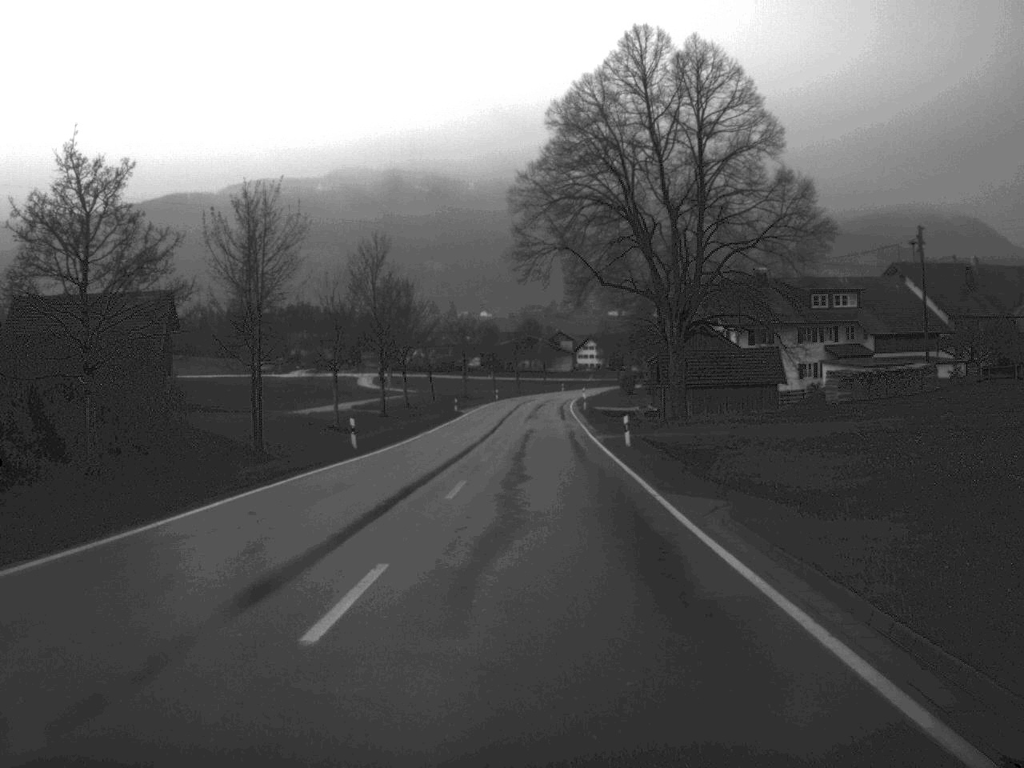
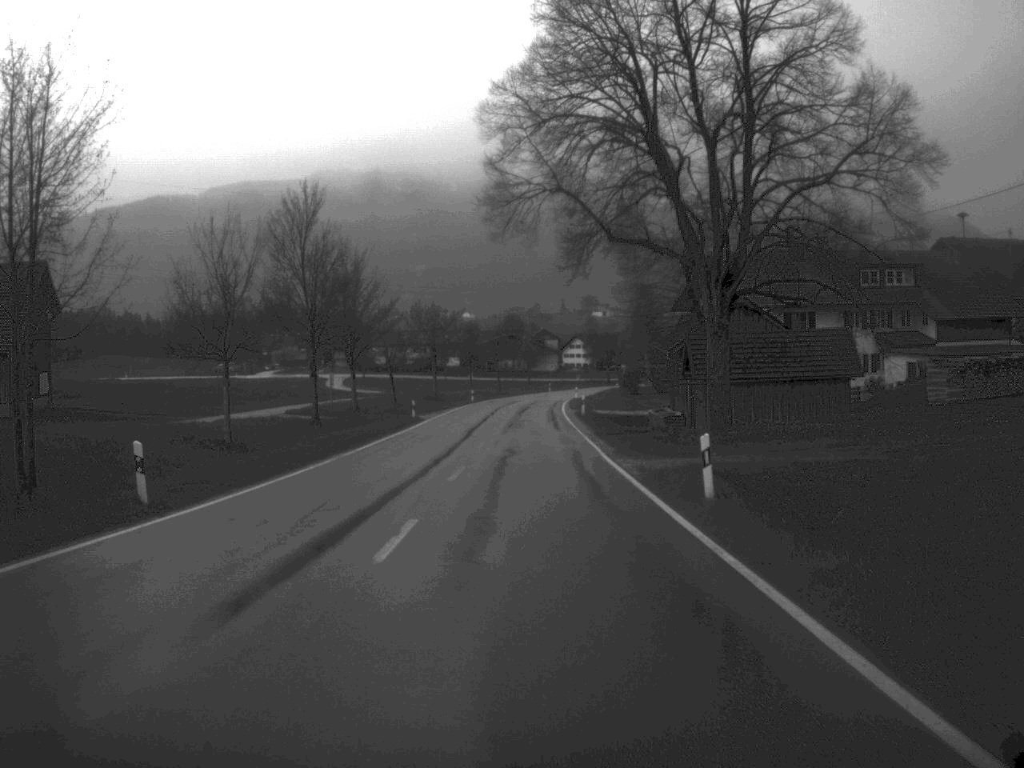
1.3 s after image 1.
(+0.2, +19.6) m; +1°
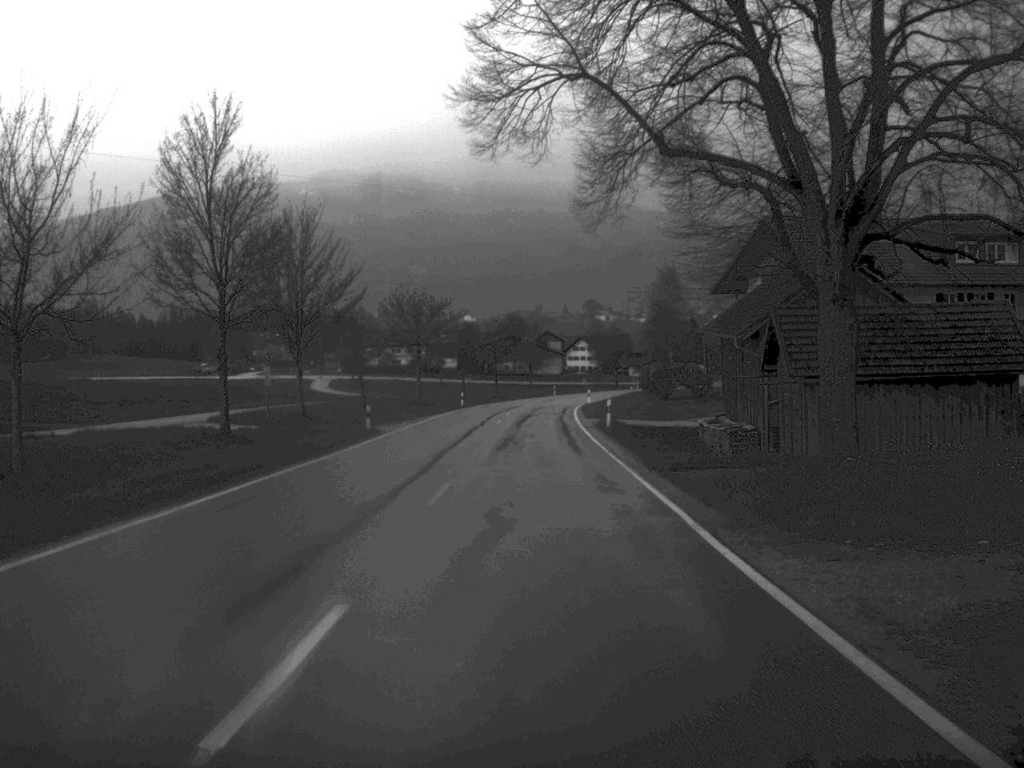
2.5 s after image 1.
(0.0, +18.2) m; 0°
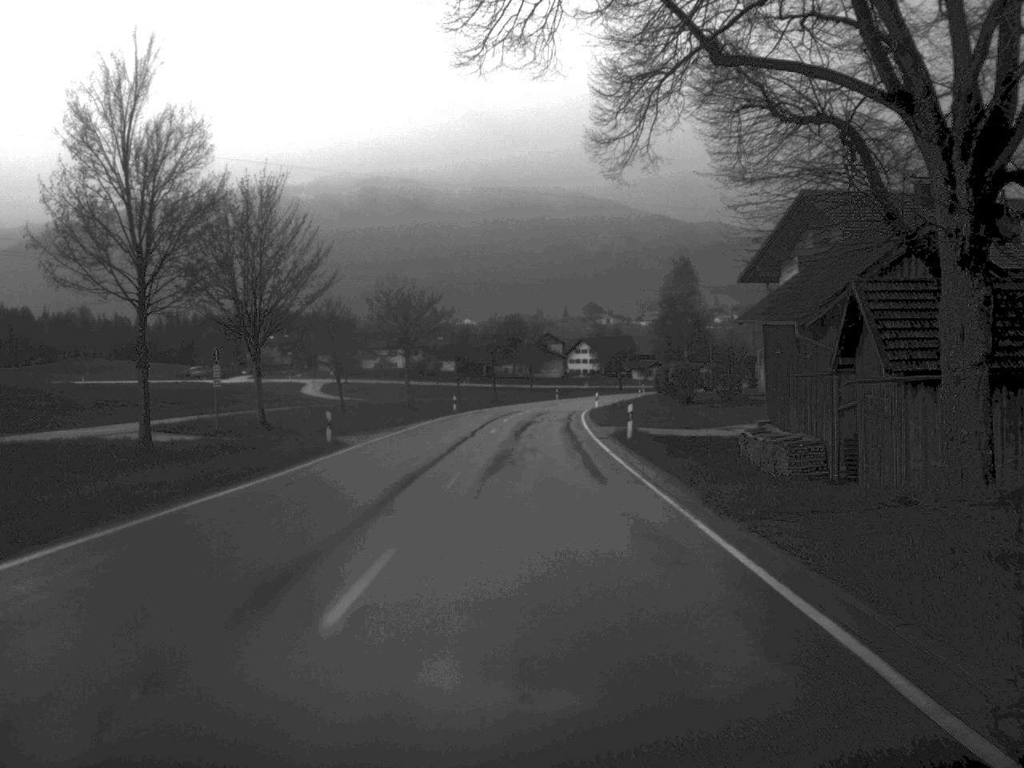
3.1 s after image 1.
(0.0, +8.9) m; 0°
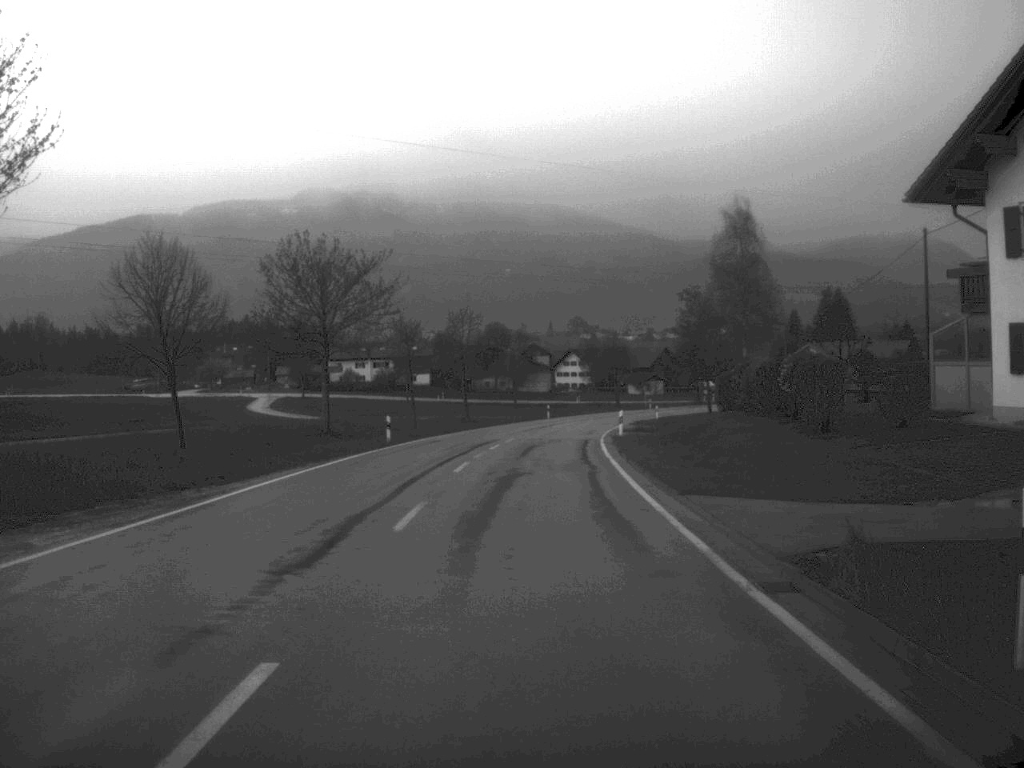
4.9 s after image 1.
(+0.1, +28.7) m; +1°
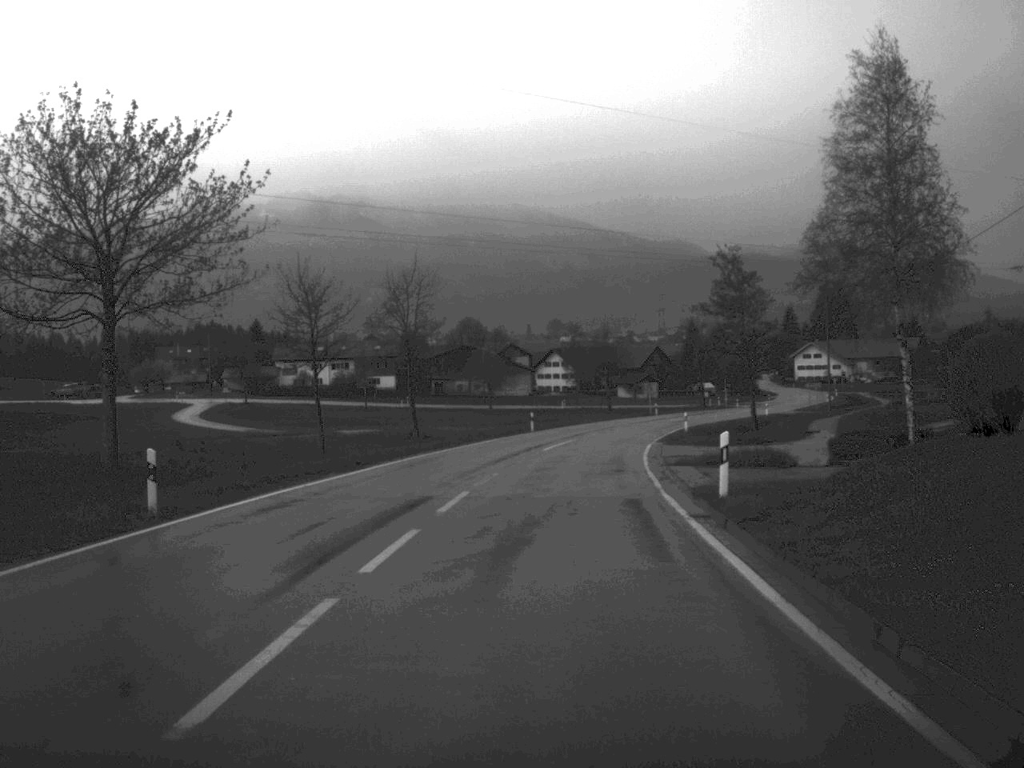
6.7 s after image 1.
(+0.2, +26.9) m; +1°
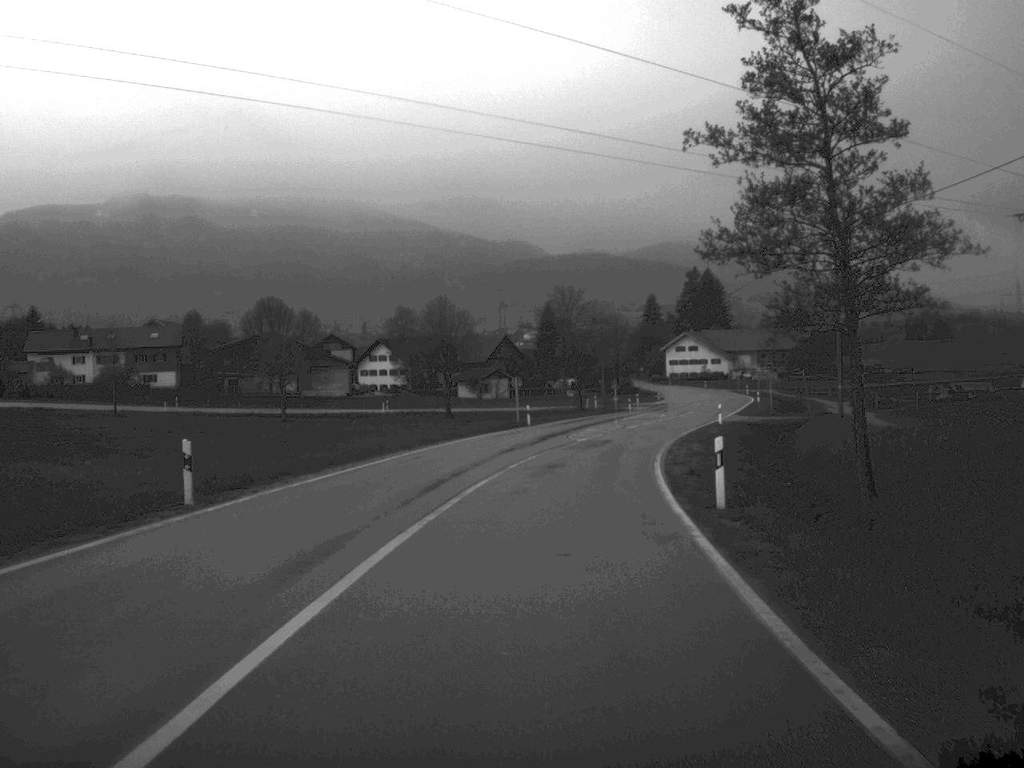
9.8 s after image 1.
(+2.8, +46.4) m; +7°
